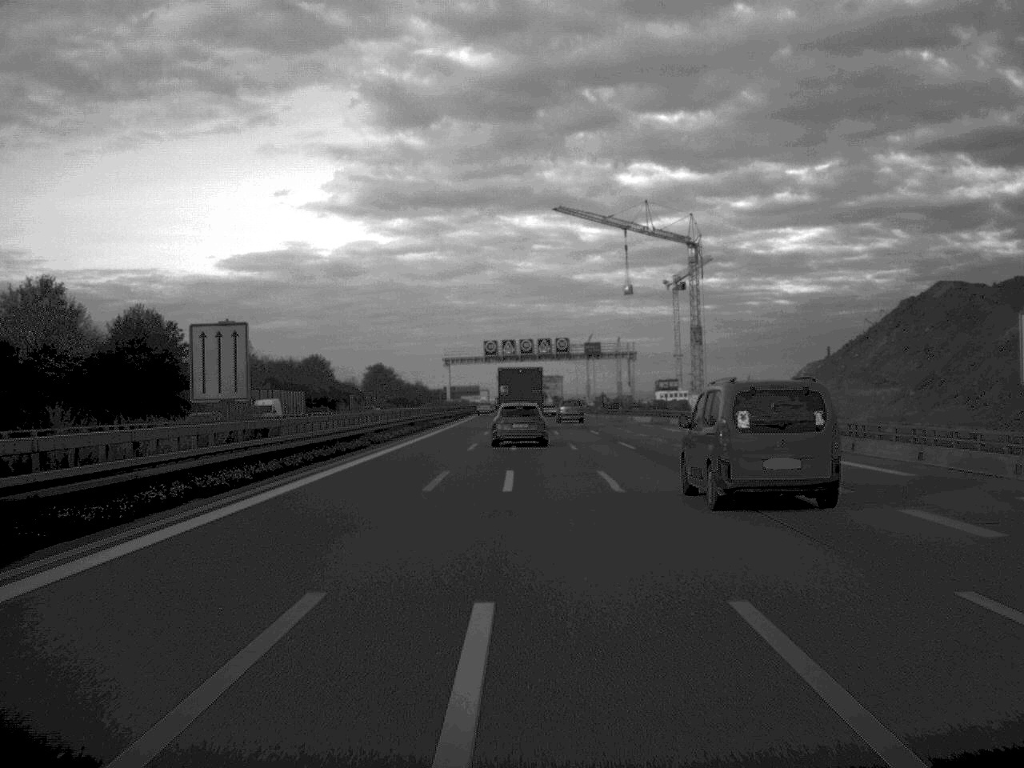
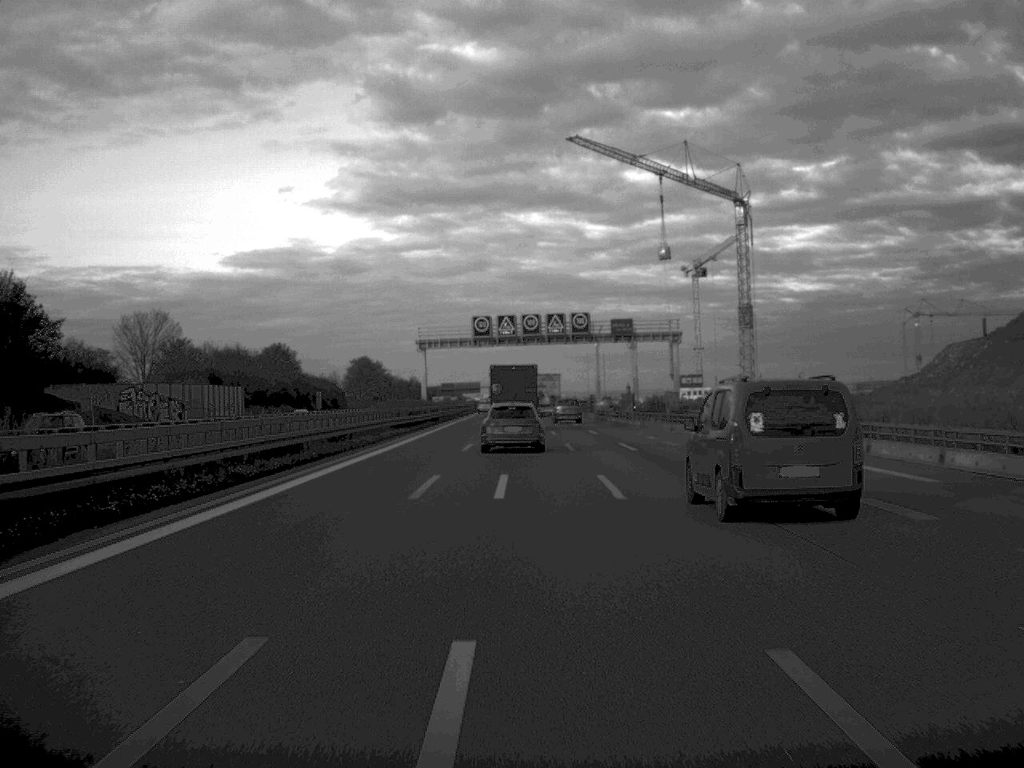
(0.0, +37.3) m; 0°
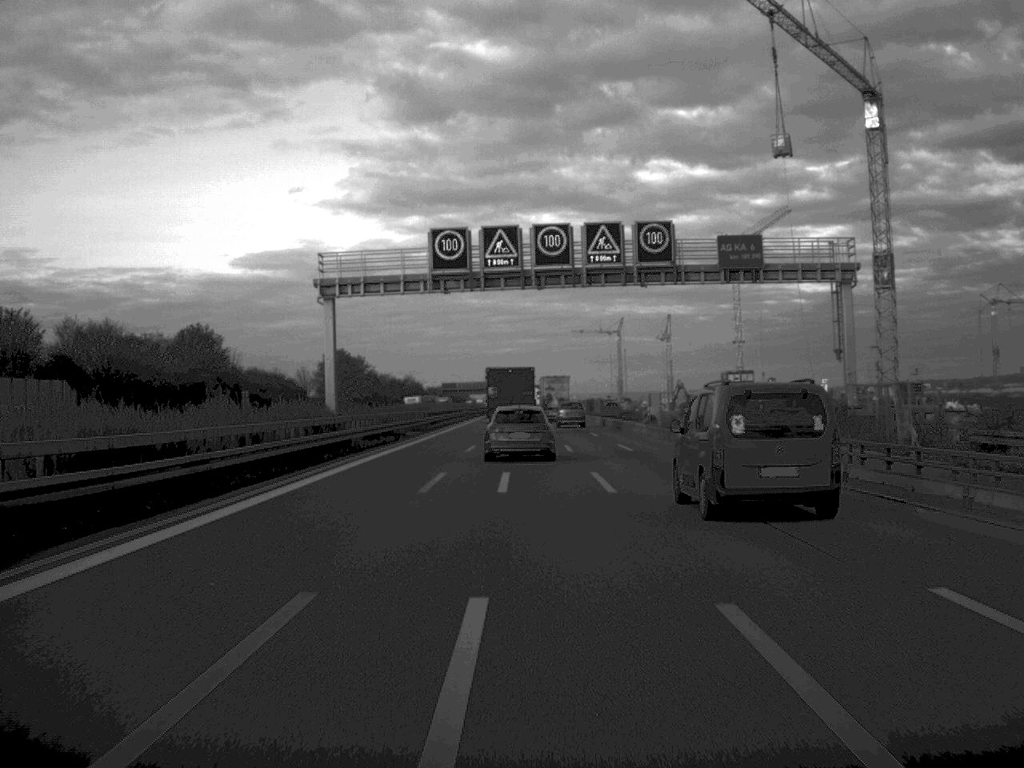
(-0.2, +51.7) m; 0°
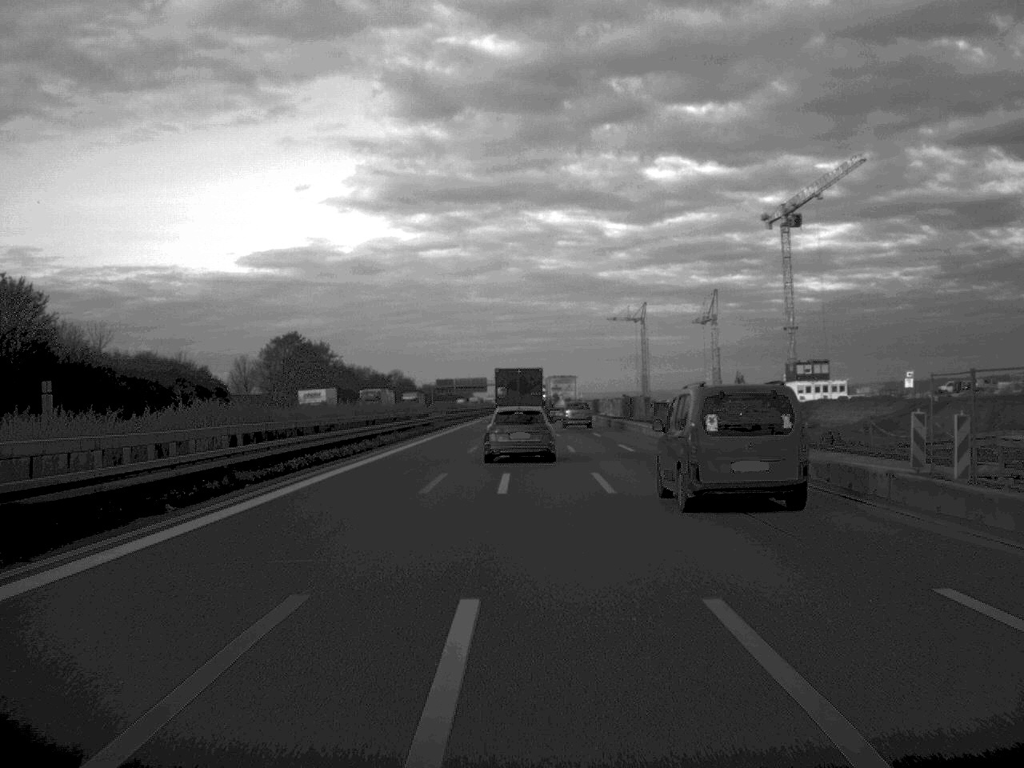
(-0.1, +53.5) m; 0°
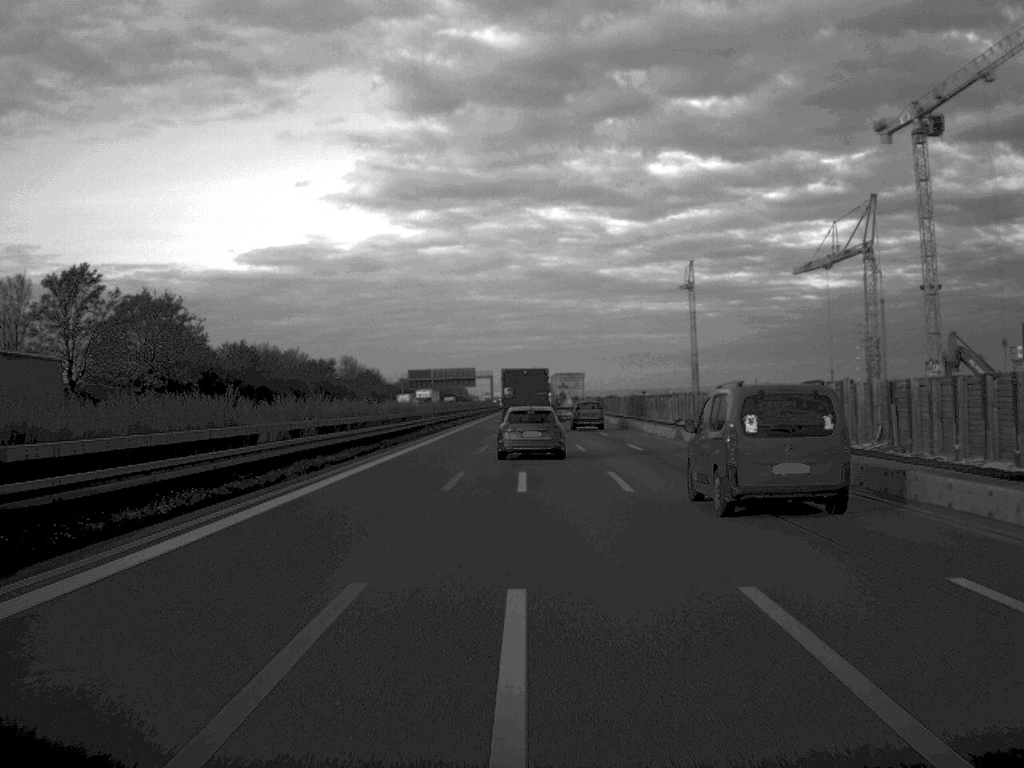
(-0.3, +89.2) m; 0°
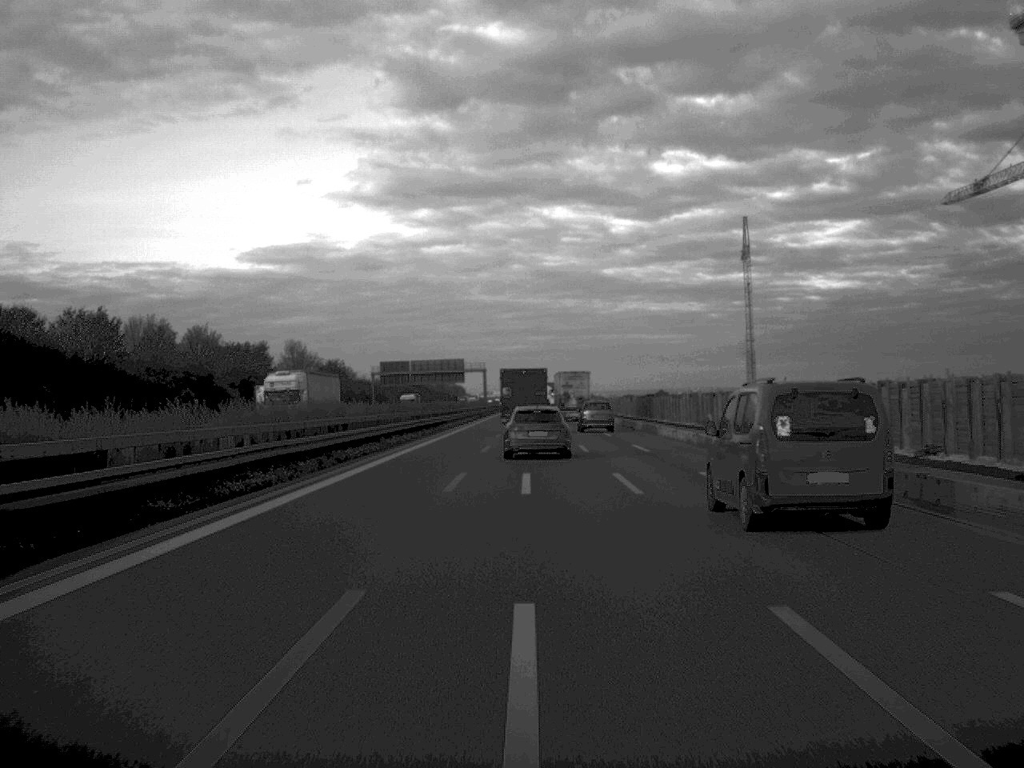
(-0.1, +54.7) m; 0°
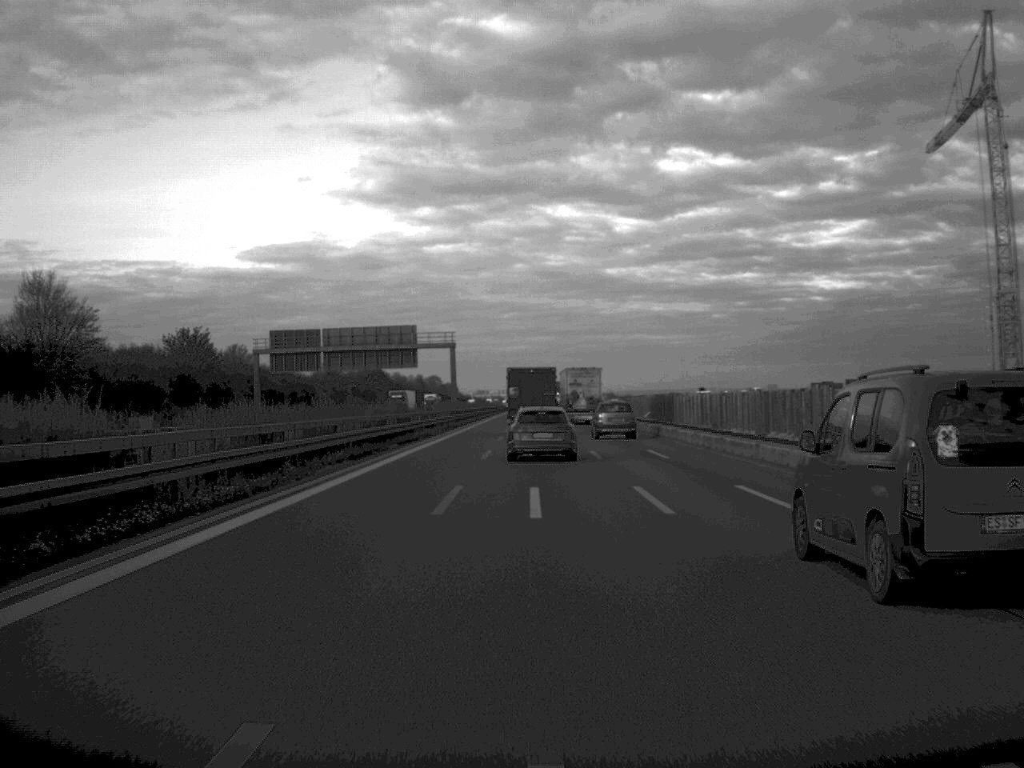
(0.0, +94.0) m; 0°
